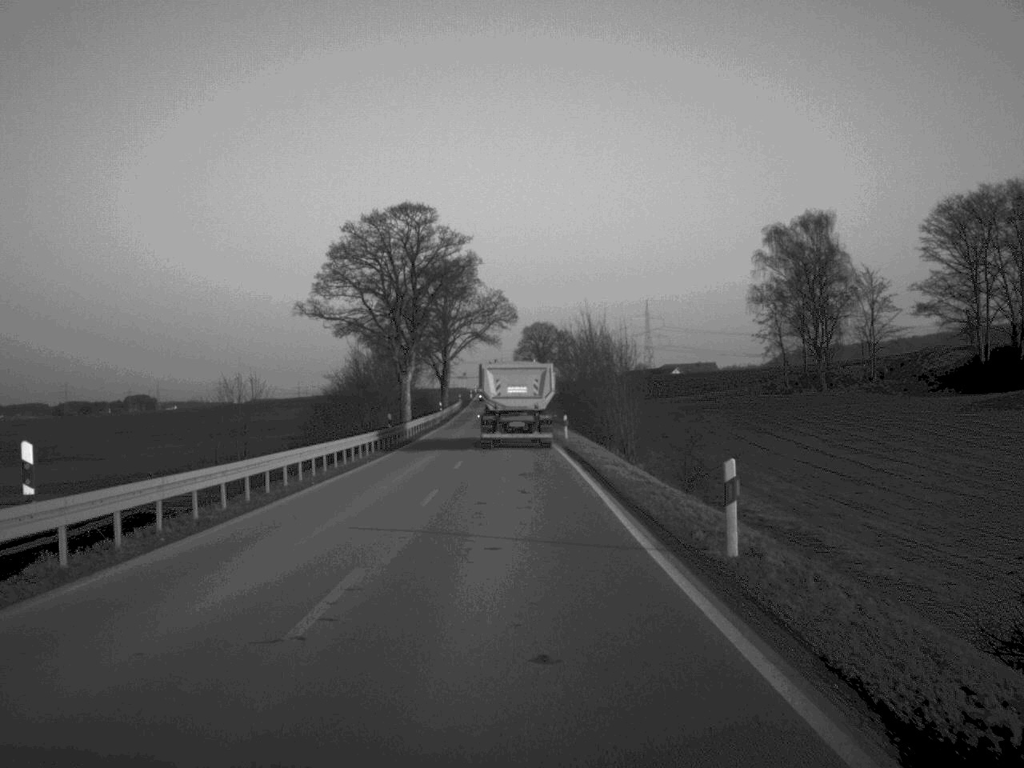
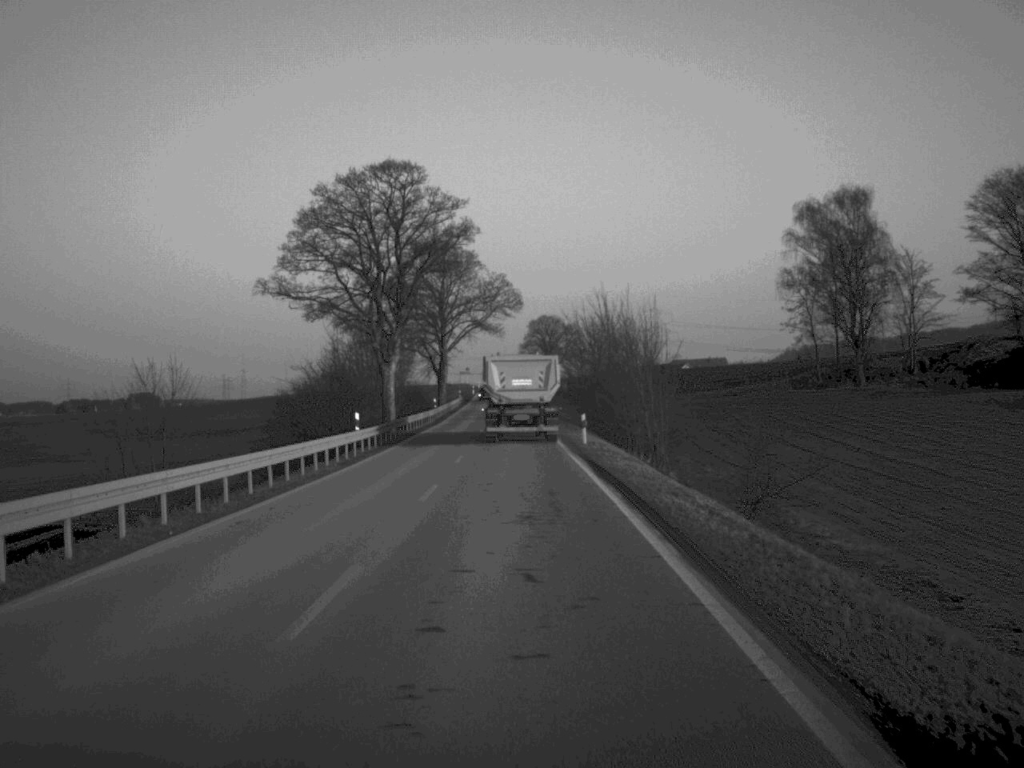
(0.0, +11.8) m; 0°
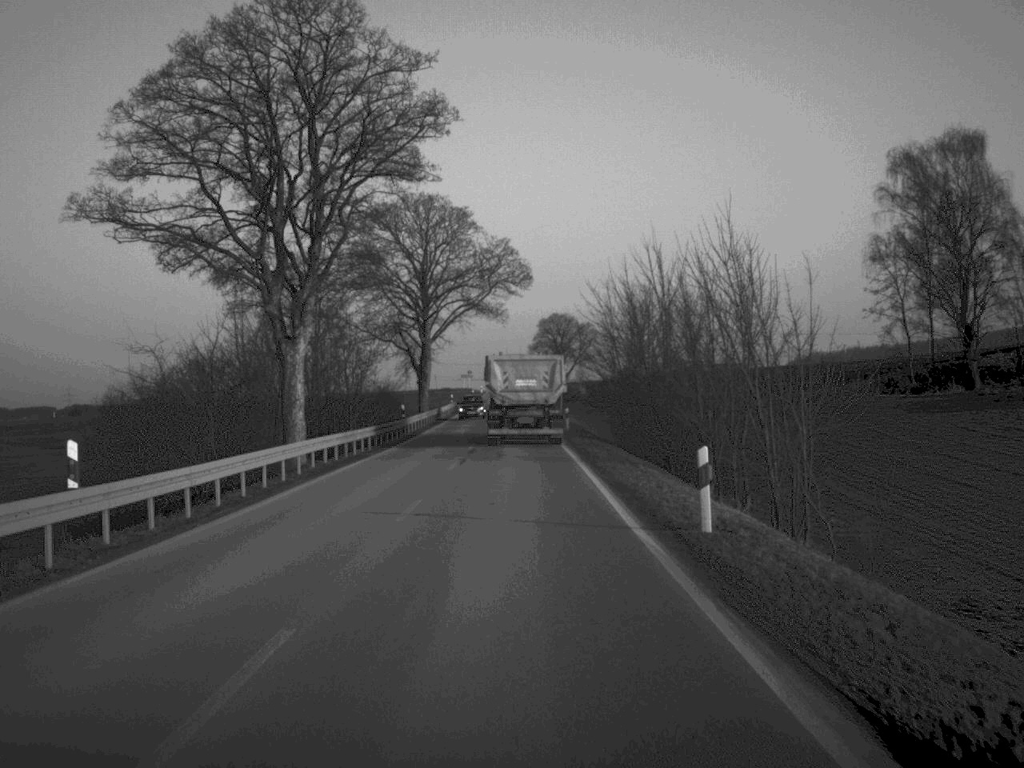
(-0.1, +26.5) m; 0°
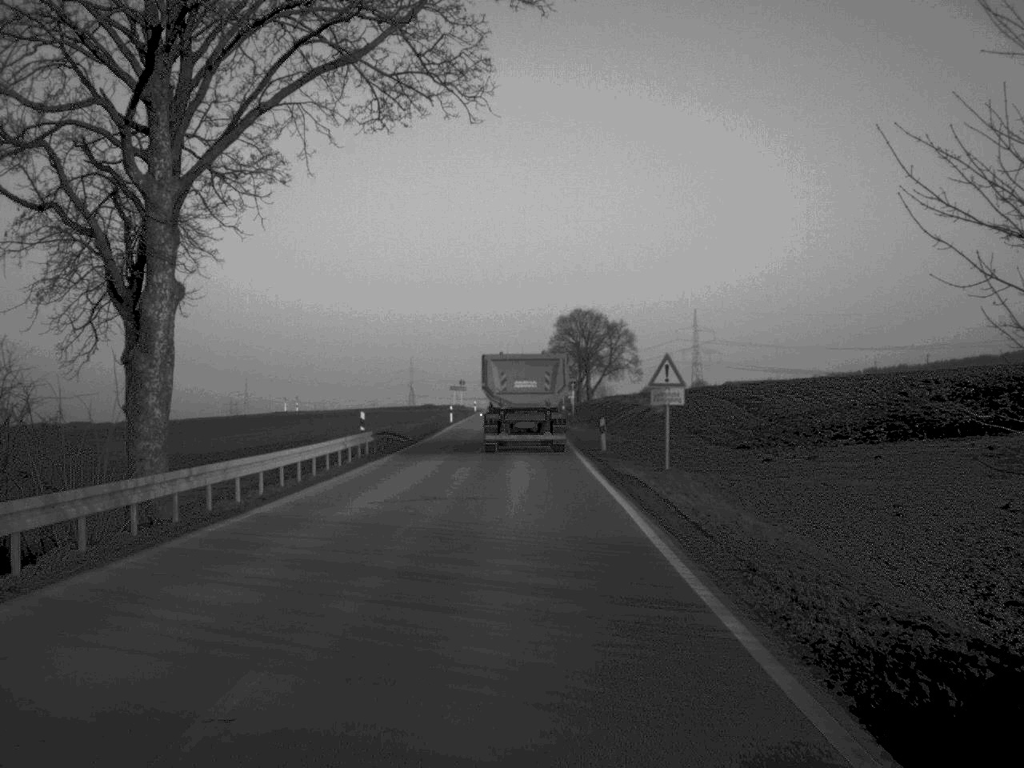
(-0.4, +59.2) m; 0°
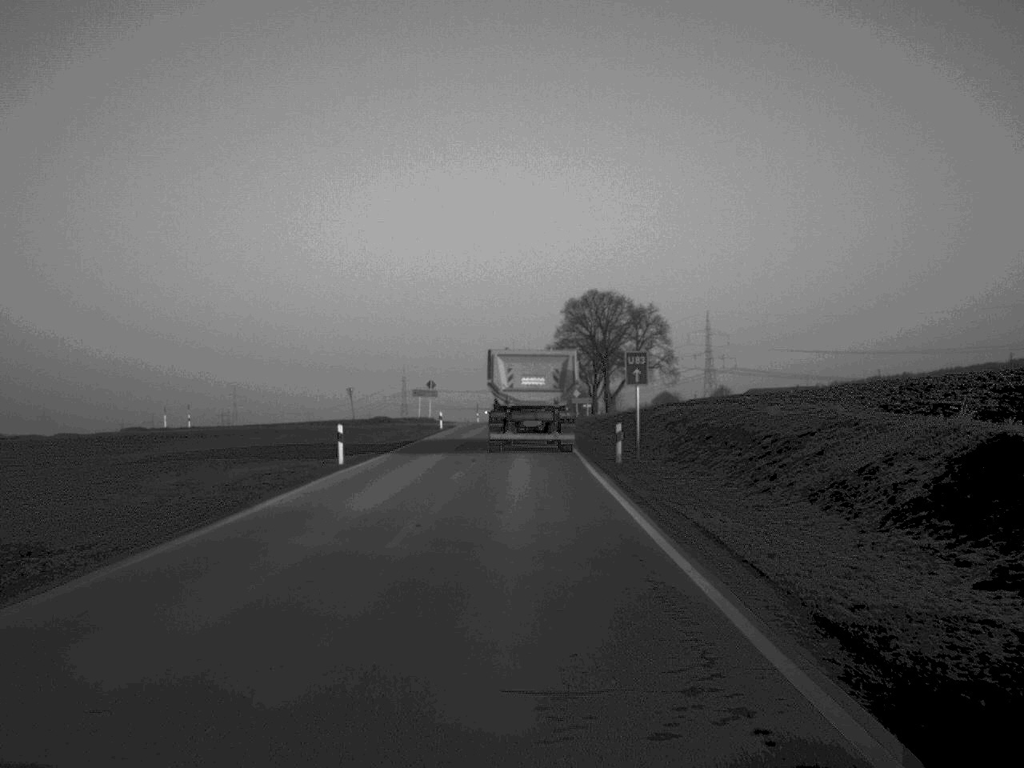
(0.0, +47.6) m; 0°
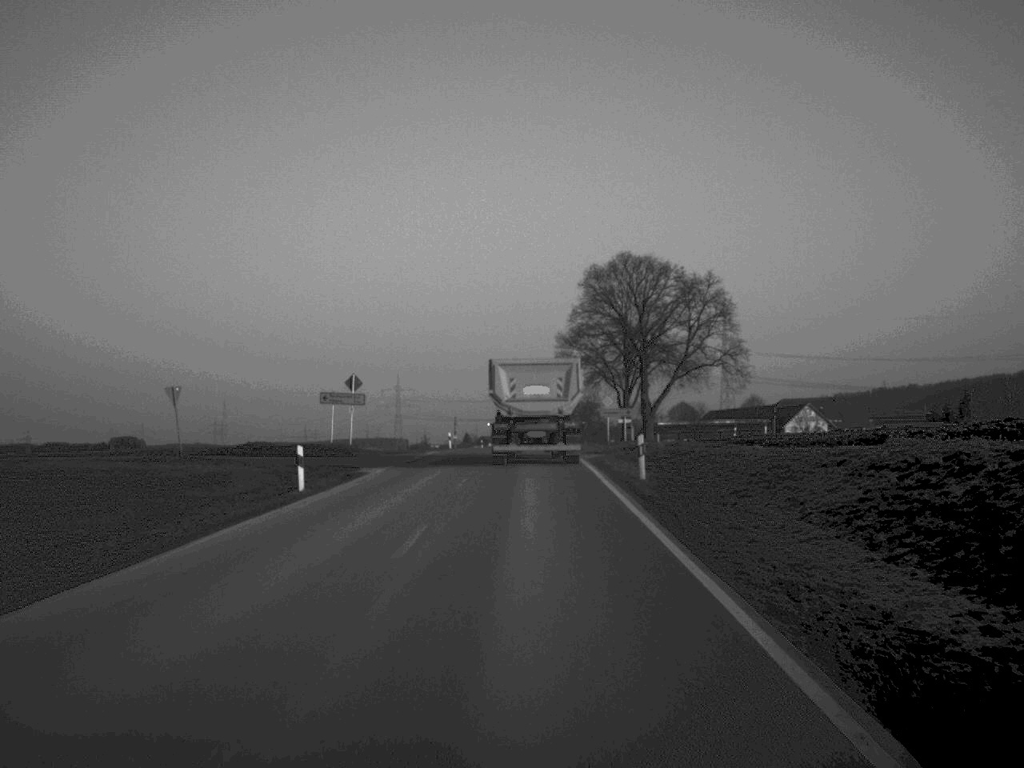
(-0.1, +46.5) m; 0°
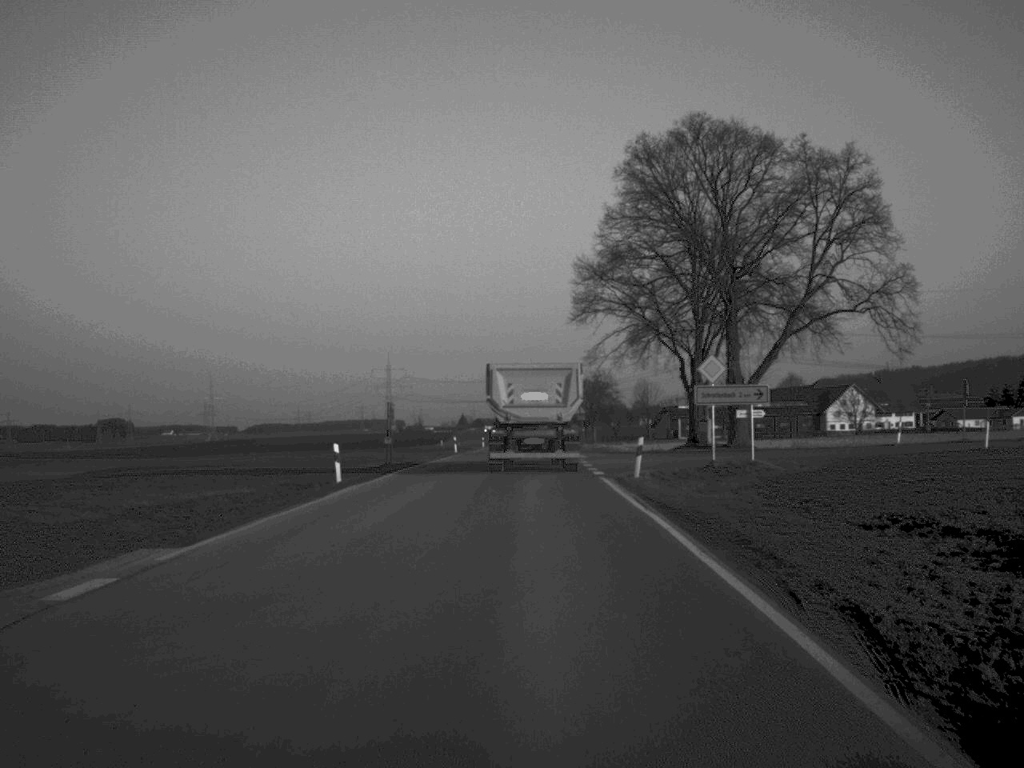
(0.0, +45.1) m; 0°
